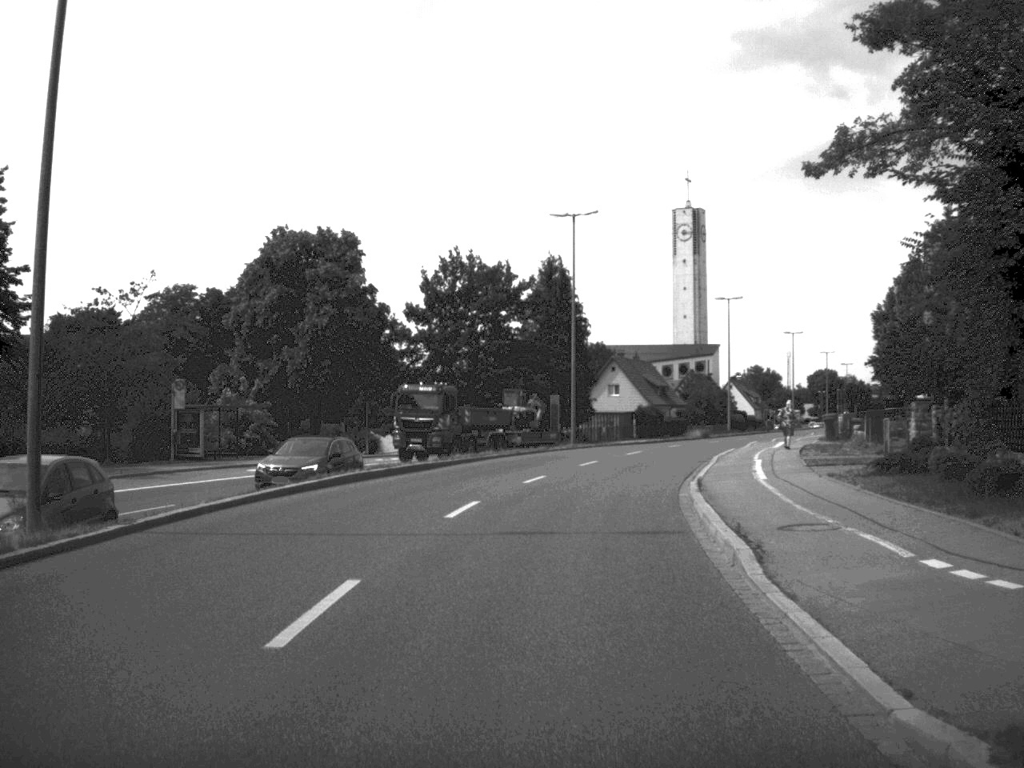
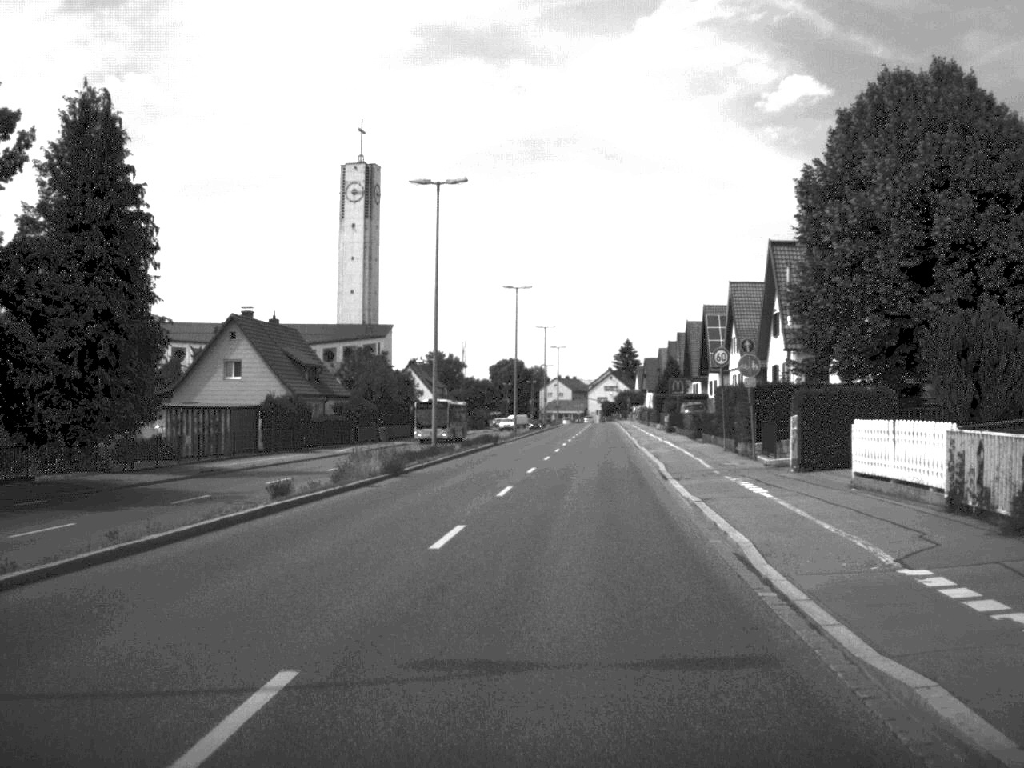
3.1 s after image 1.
(+5.7, +46.7) m; +15°
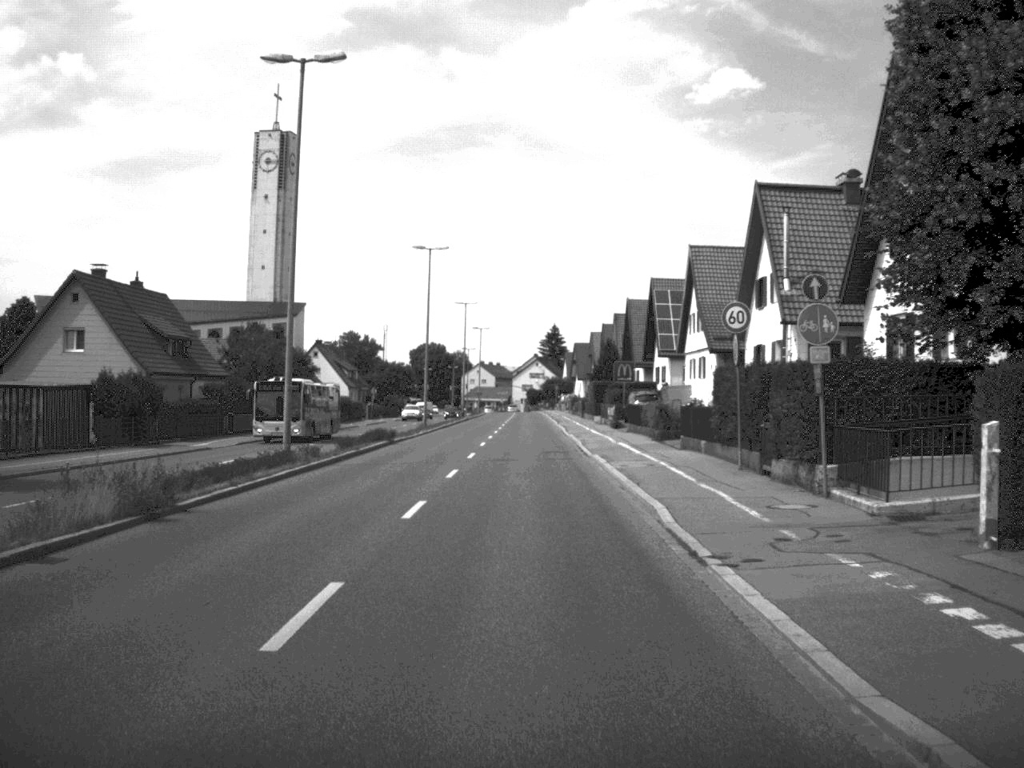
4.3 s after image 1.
(+0.7, +18.2) m; +3°
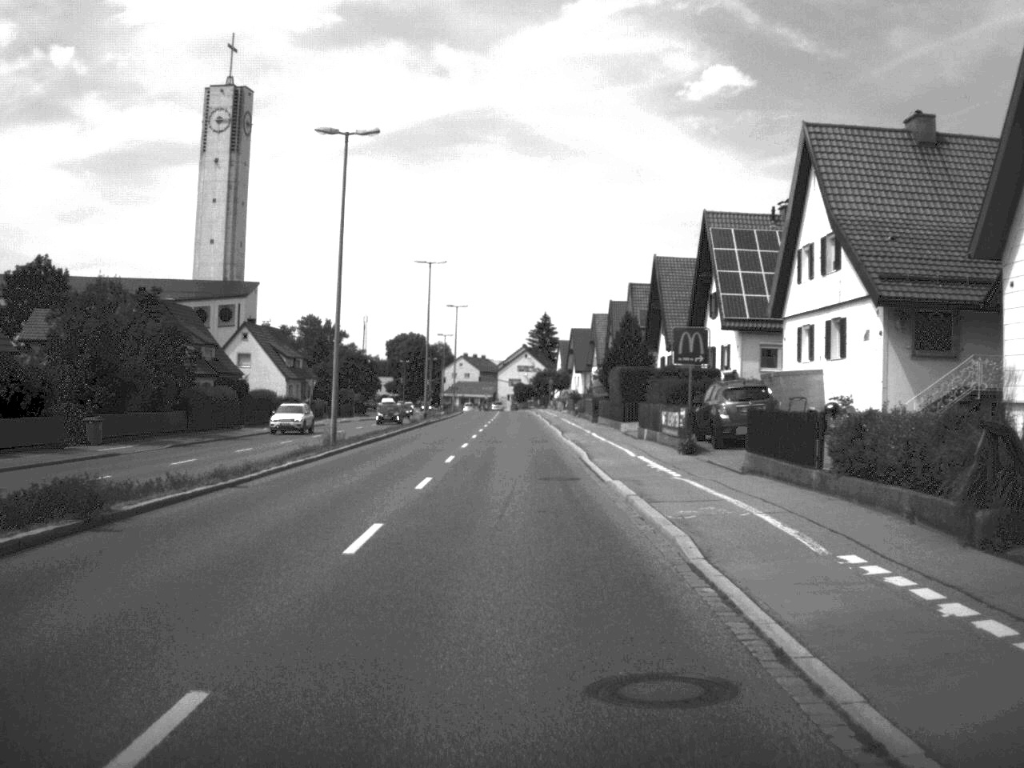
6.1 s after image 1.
(+0.1, +27.7) m; 0°
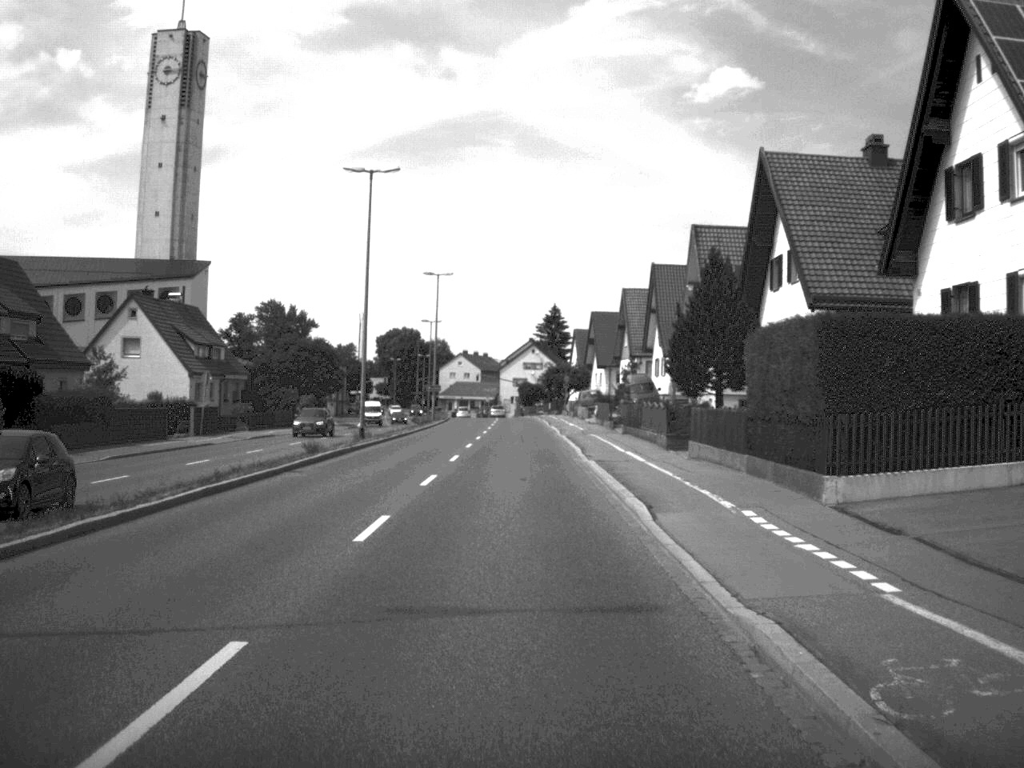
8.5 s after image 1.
(0.0, +33.8) m; 0°
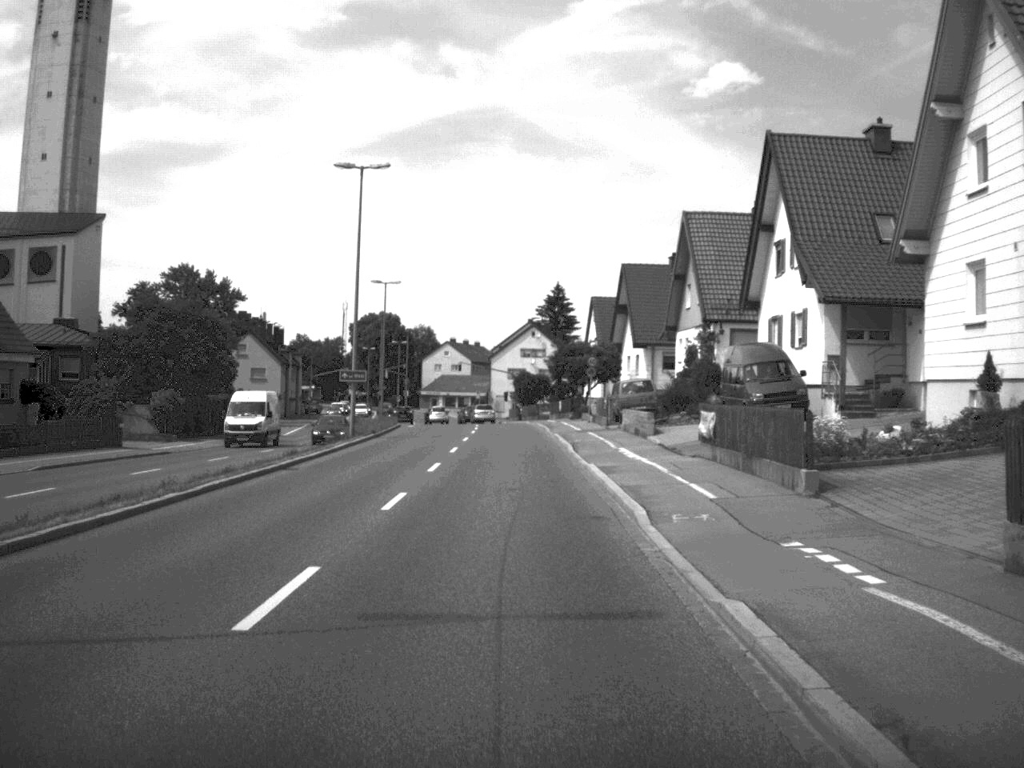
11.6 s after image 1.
(0.0, +40.5) m; 0°
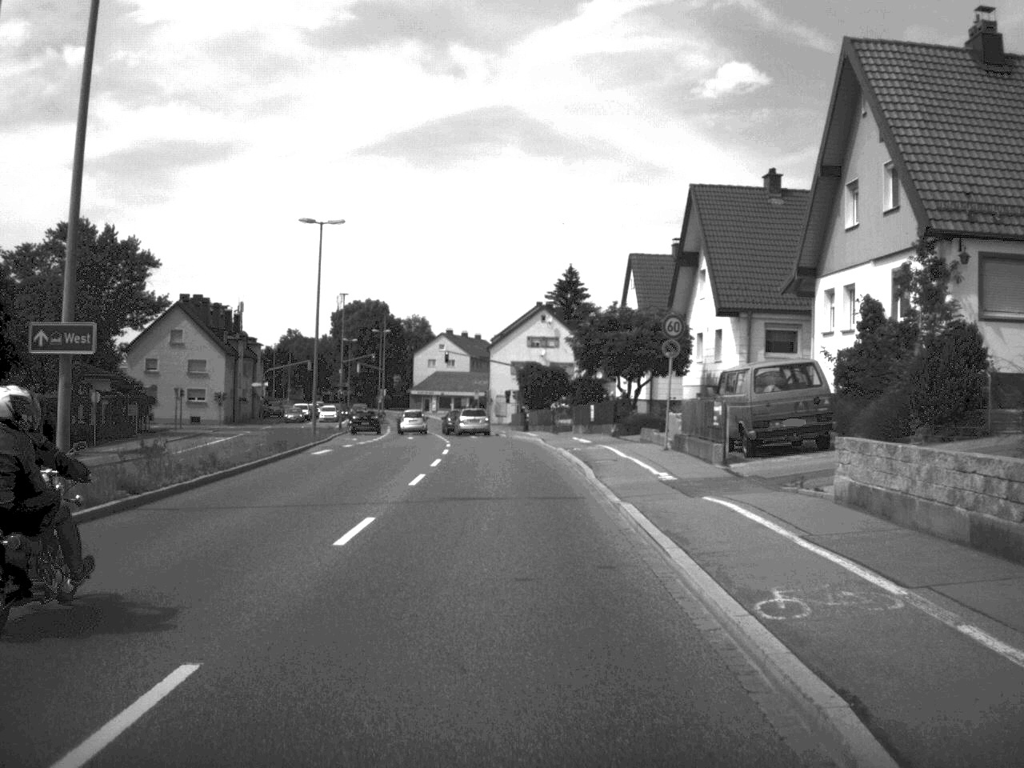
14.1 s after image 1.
(-0.1, +30.8) m; 0°
